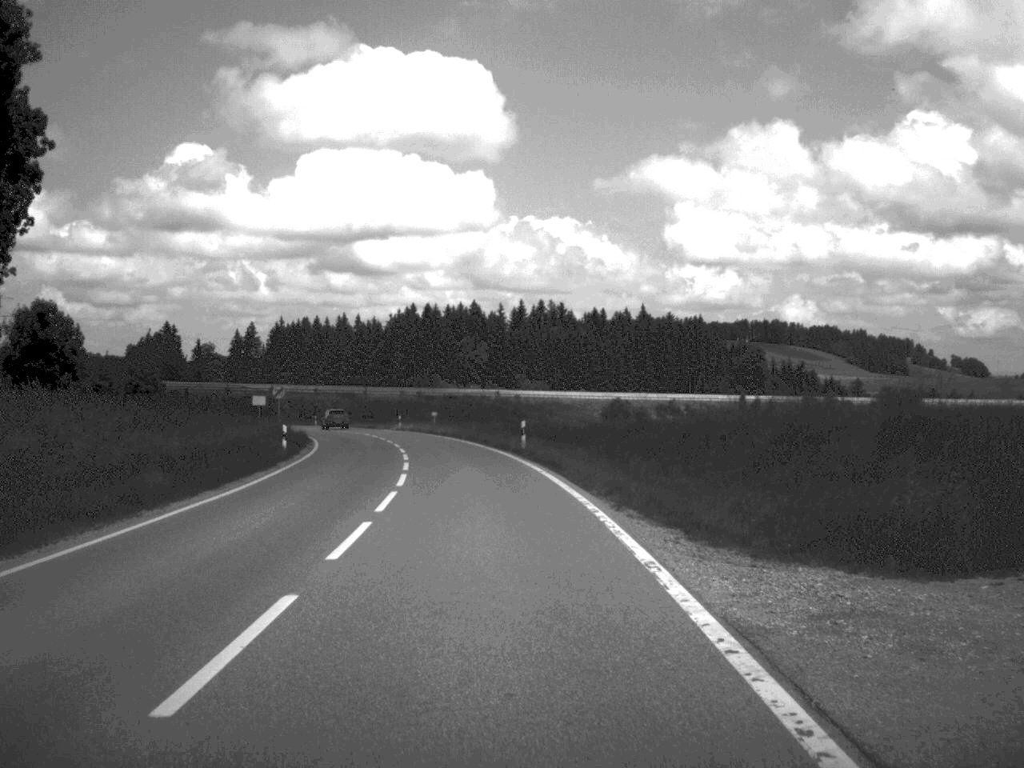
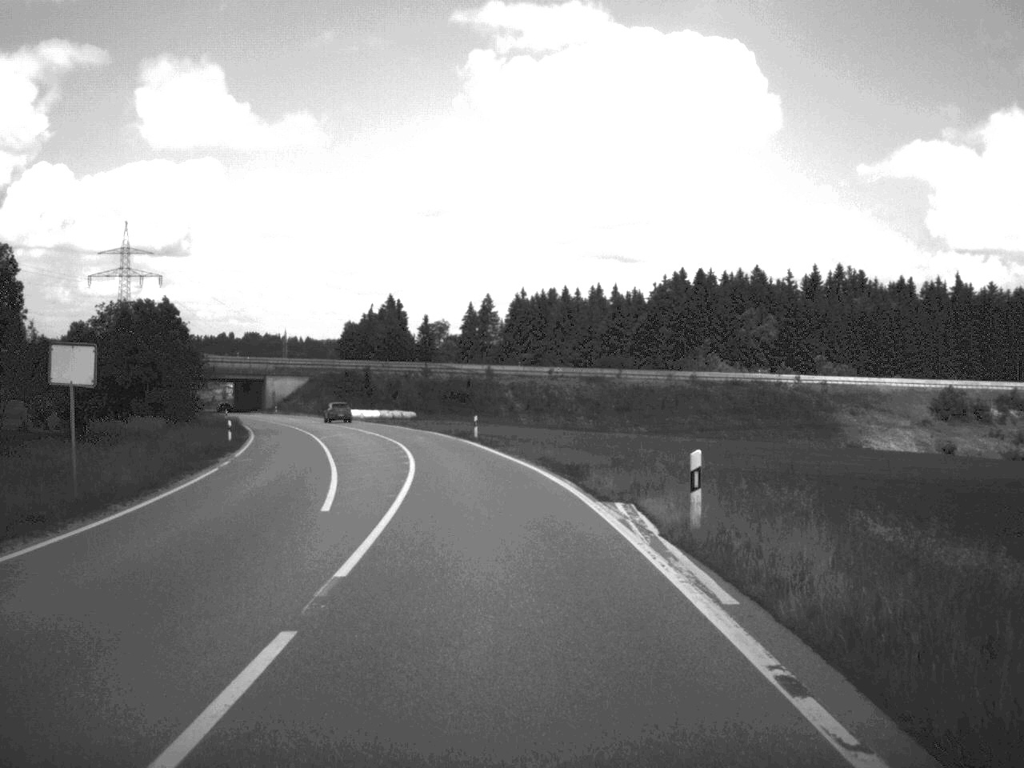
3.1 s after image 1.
(-7.5, +72.0) m; -12°
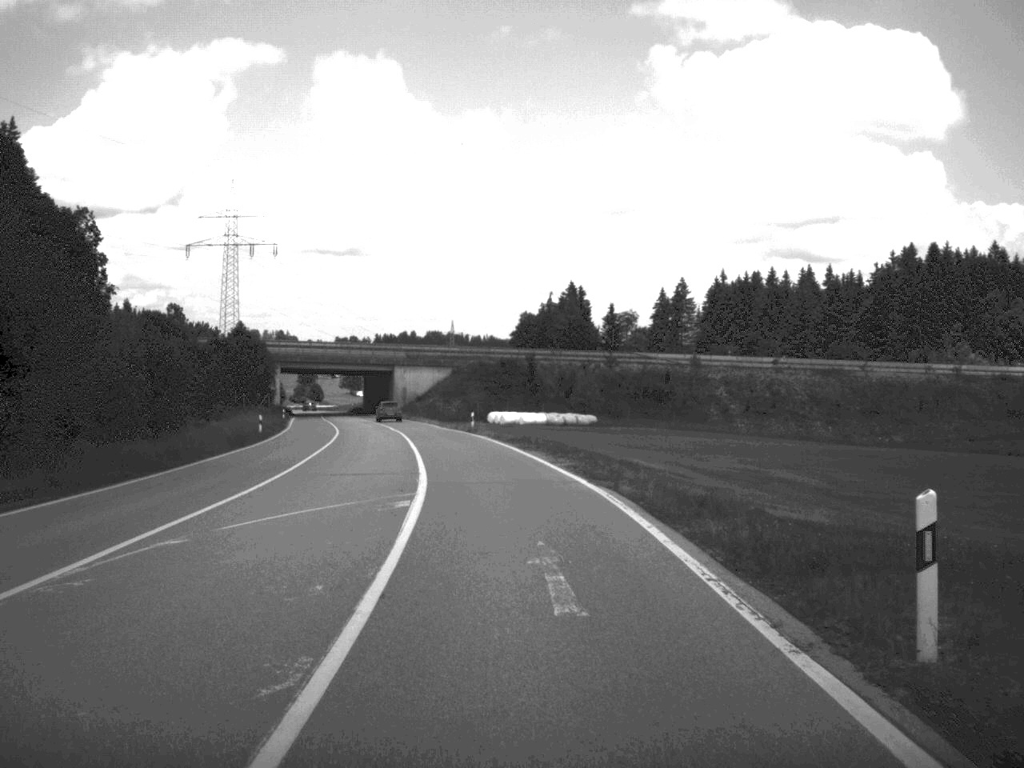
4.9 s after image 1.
(-3.4, +46.5) m; -9°
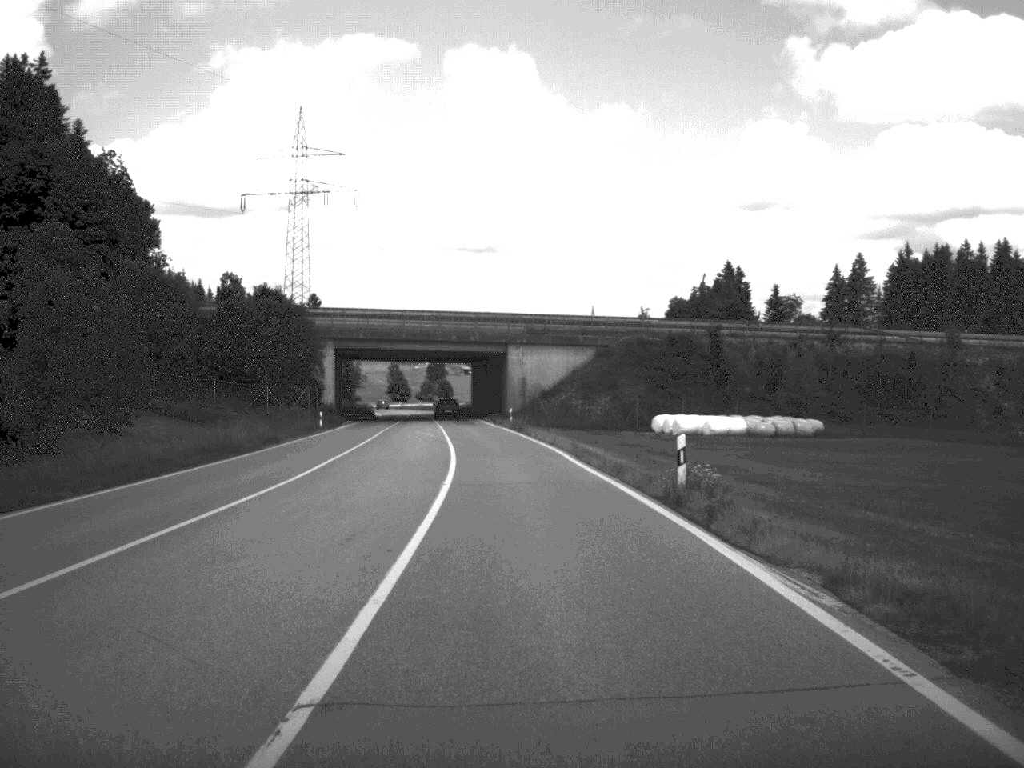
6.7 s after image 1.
(-2.9, +45.2) m; -6°
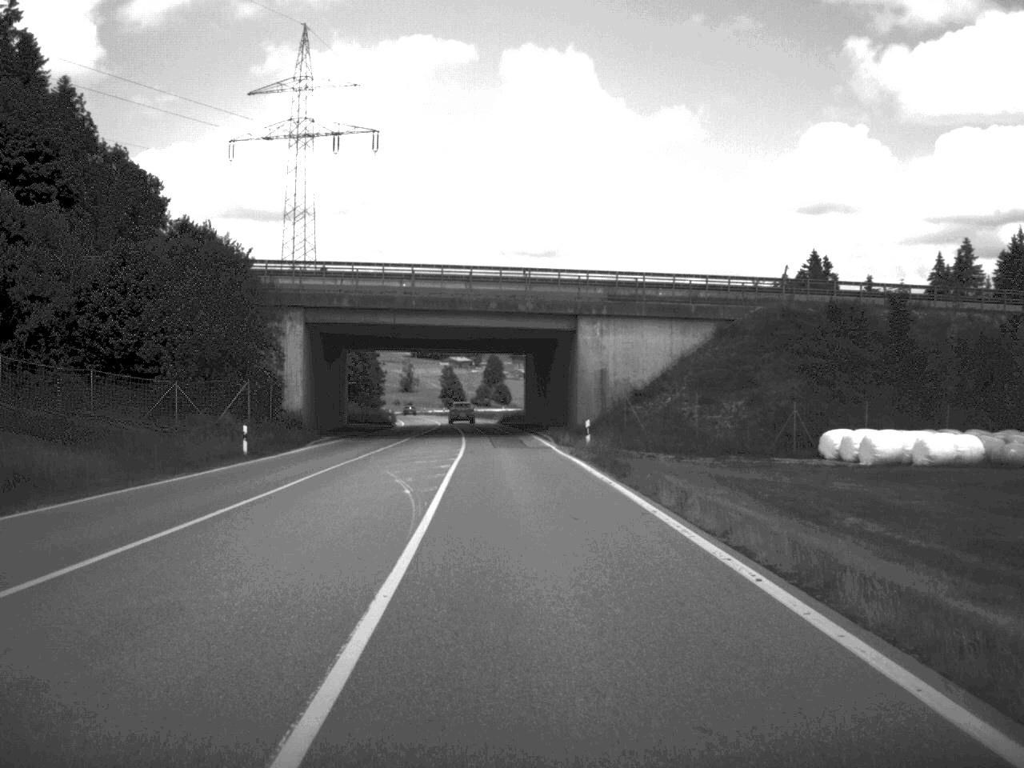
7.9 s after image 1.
(-0.9, +32.0) m; -3°
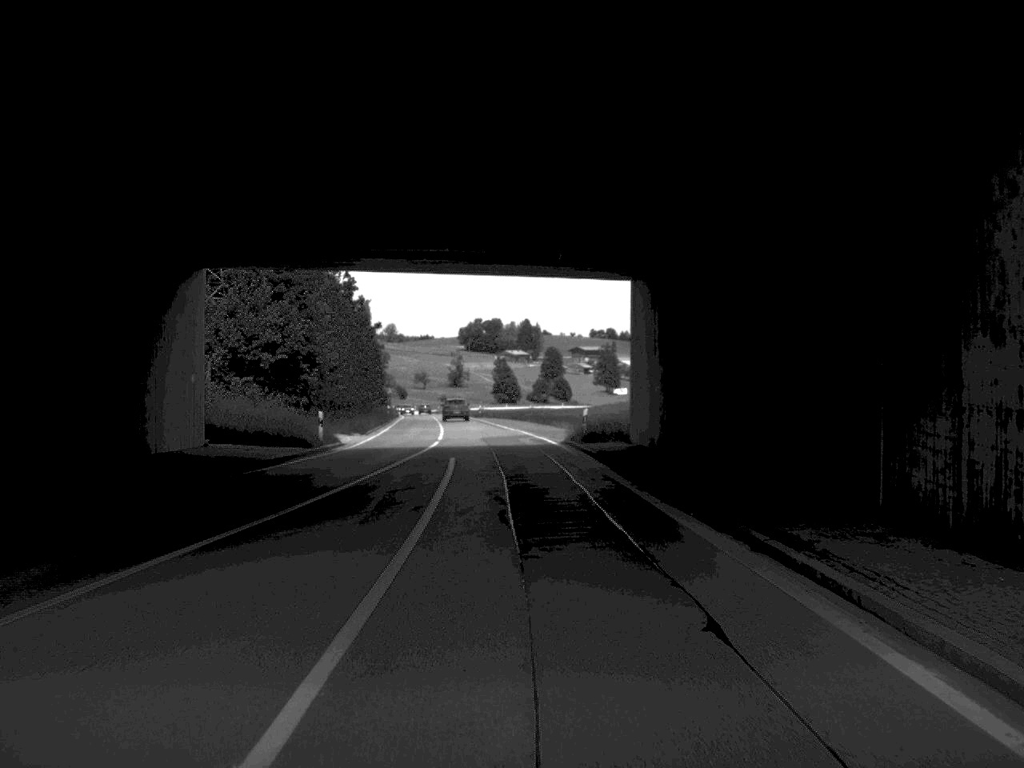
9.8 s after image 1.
(-1.4, +50.6) m; -3°
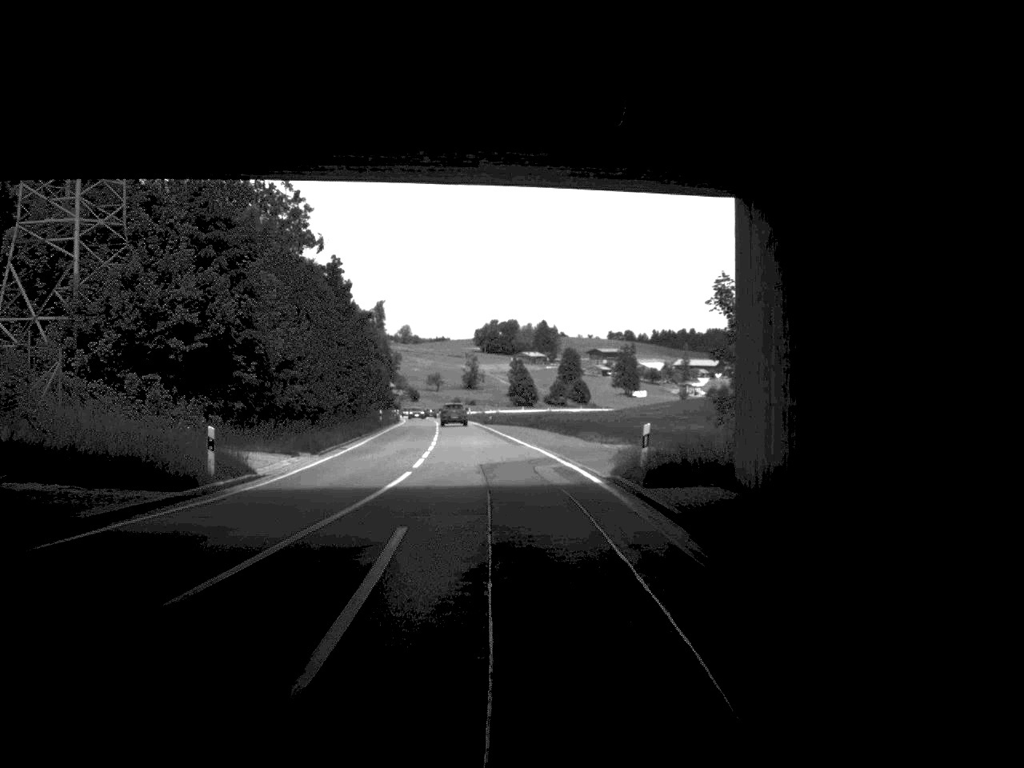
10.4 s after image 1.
(-0.1, +15.8) m; -1°
